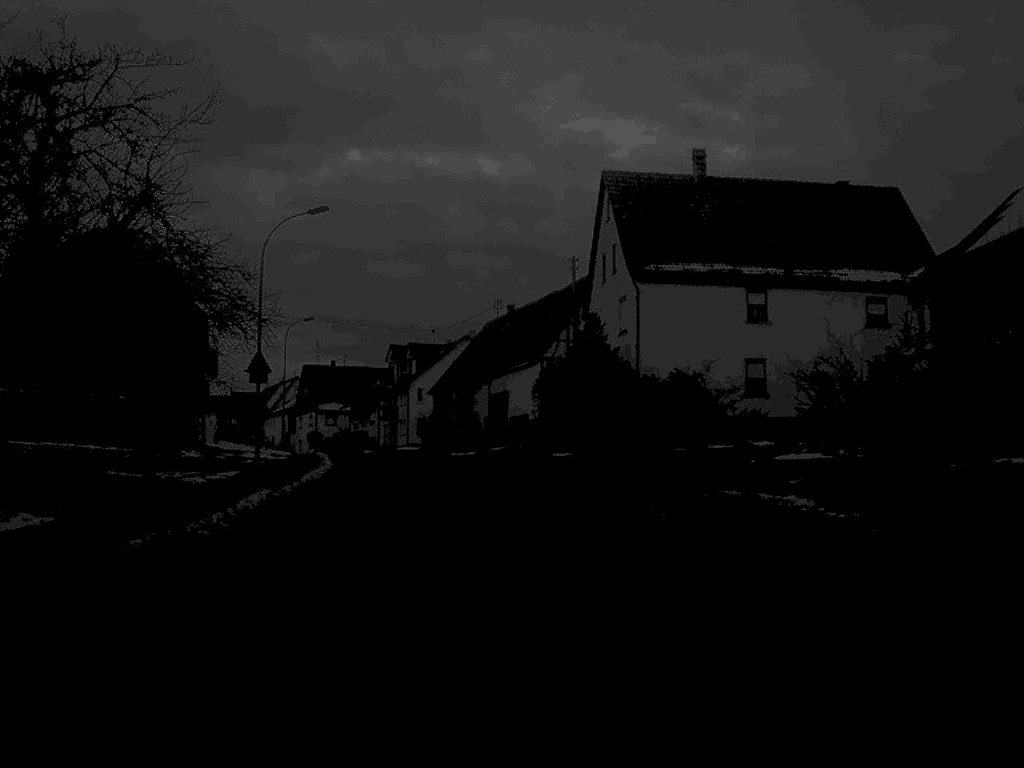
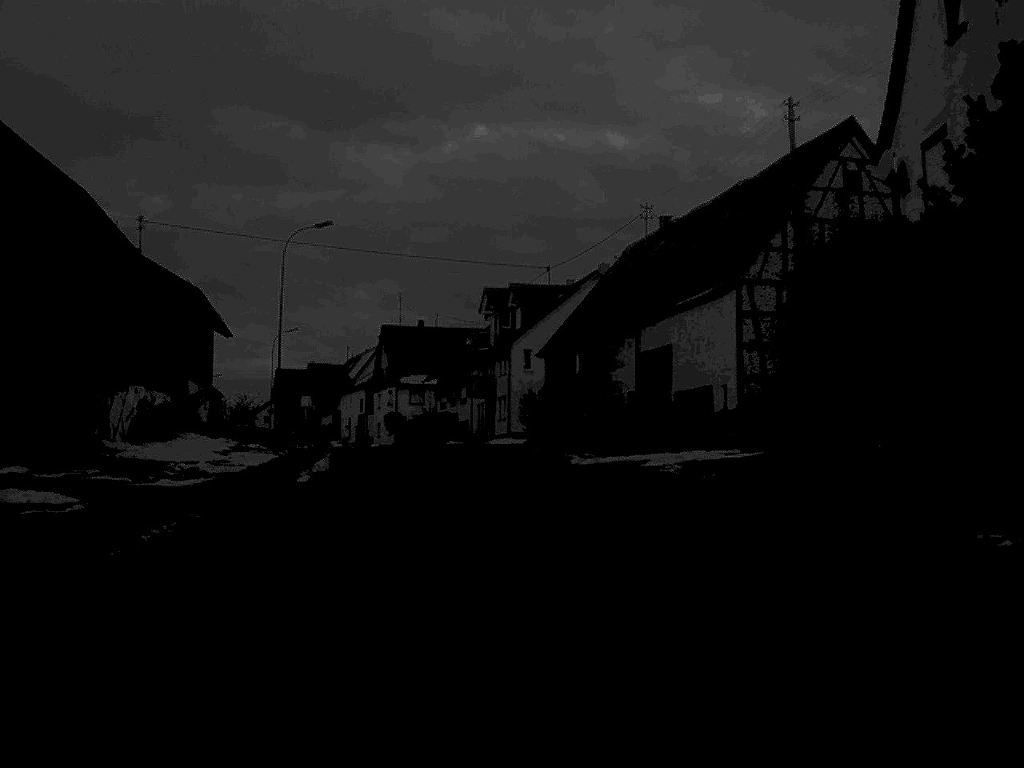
(-1.6, +35.1) m; -6°
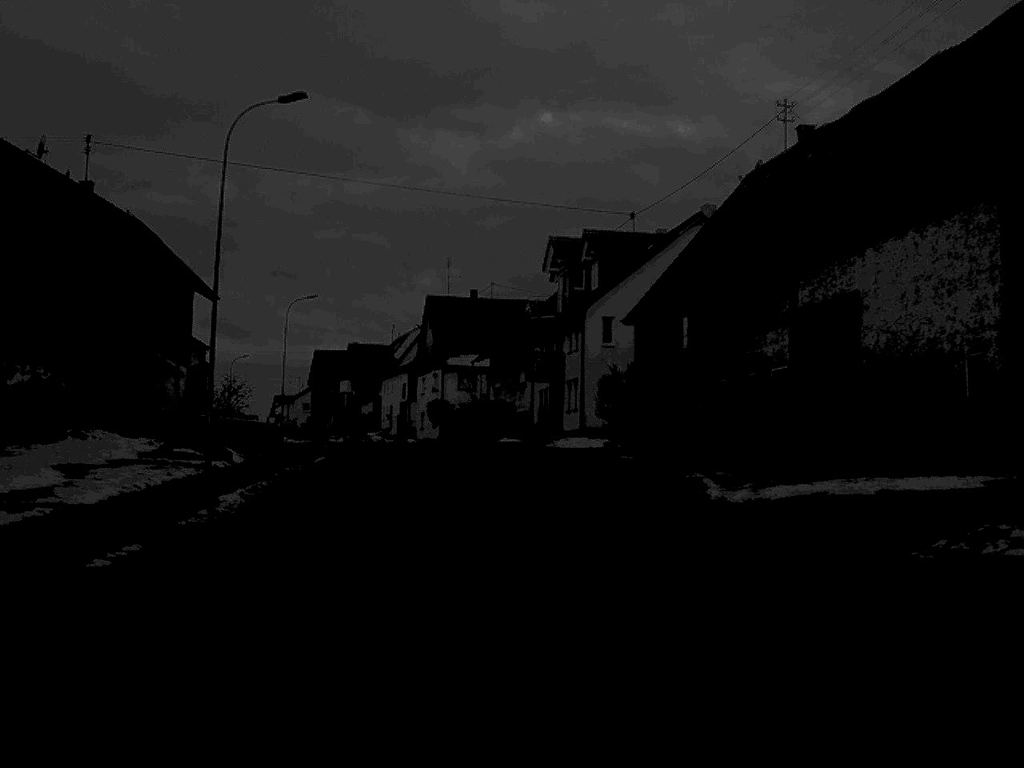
(-0.5, +18.5) m; -3°
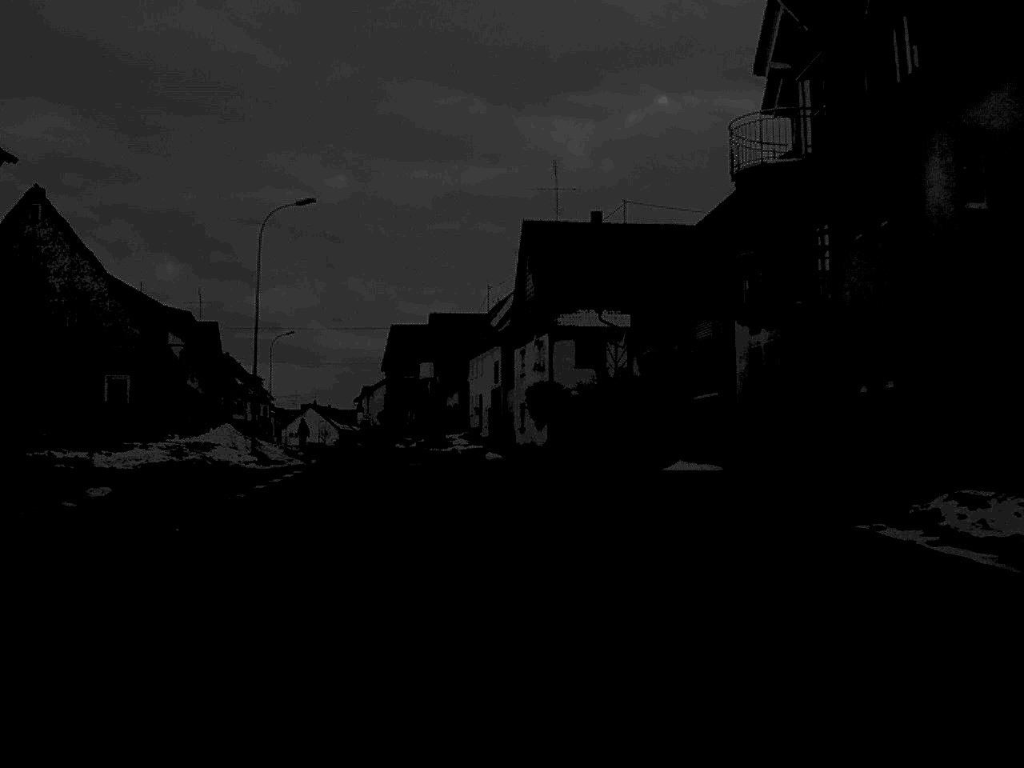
(-1.5, +34.5) m; -5°
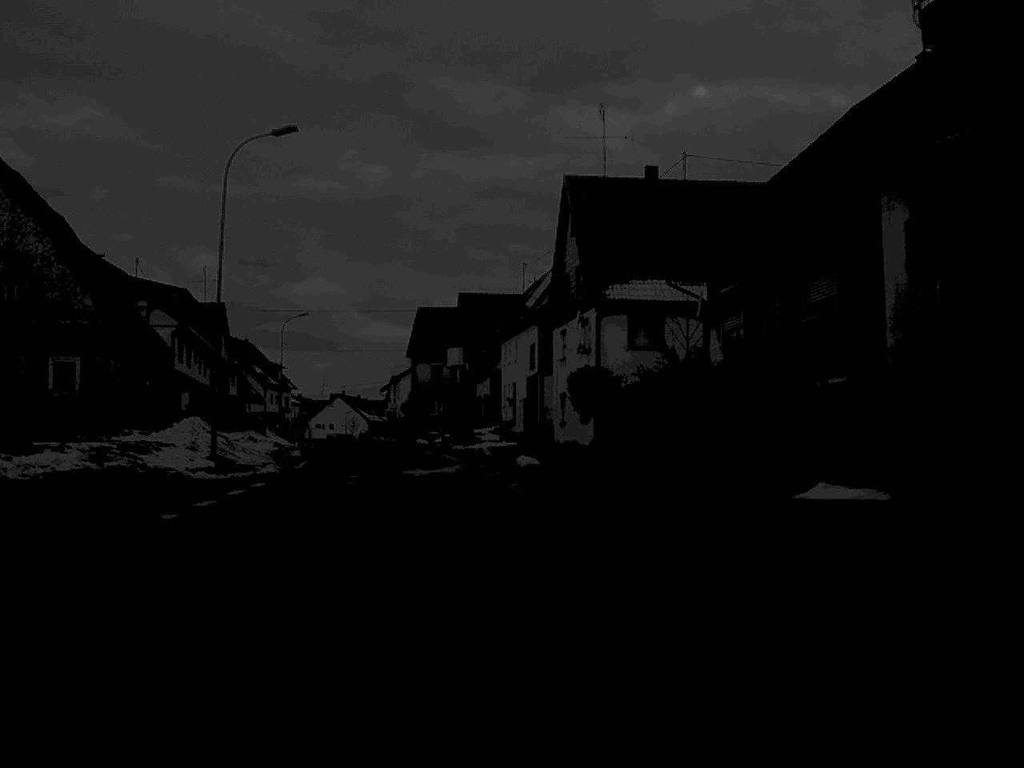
(-0.1, +9.9) m; -2°
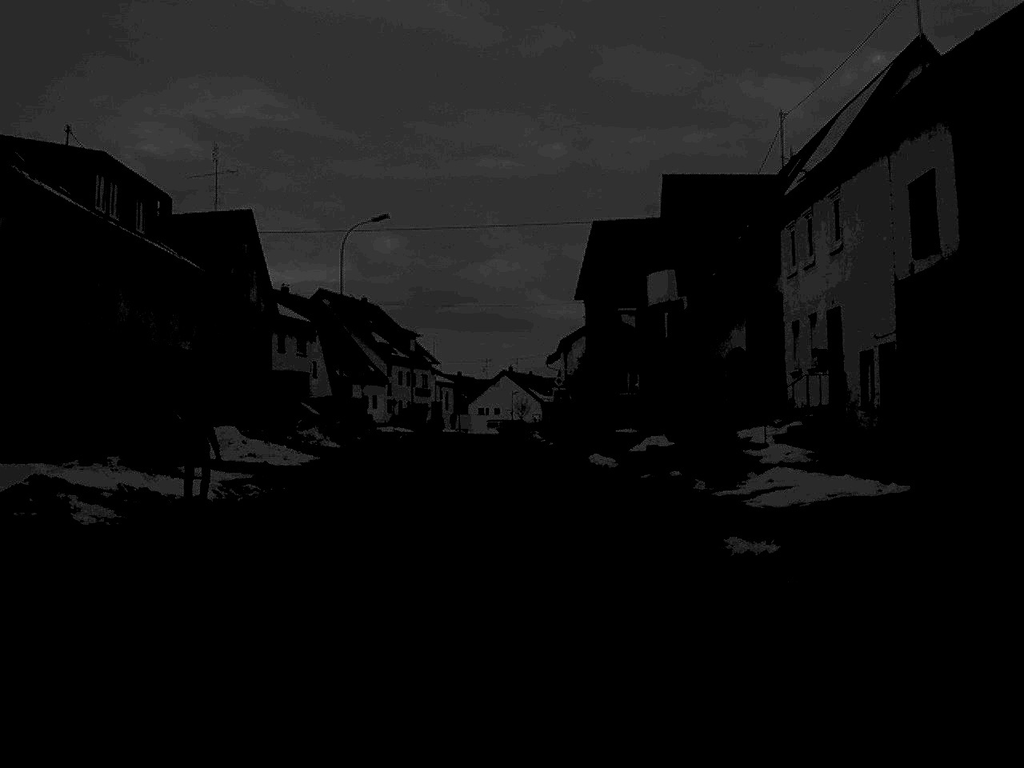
(-2.9, +40.8) m; -8°
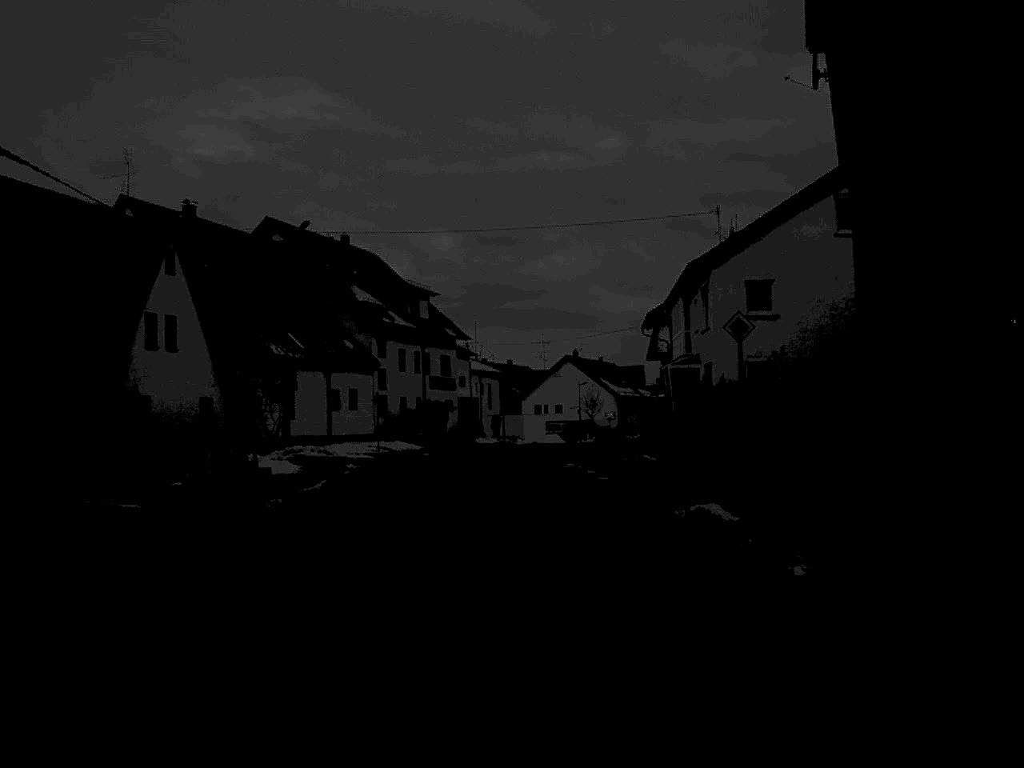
(-1.0, +42.2) m; -3°
